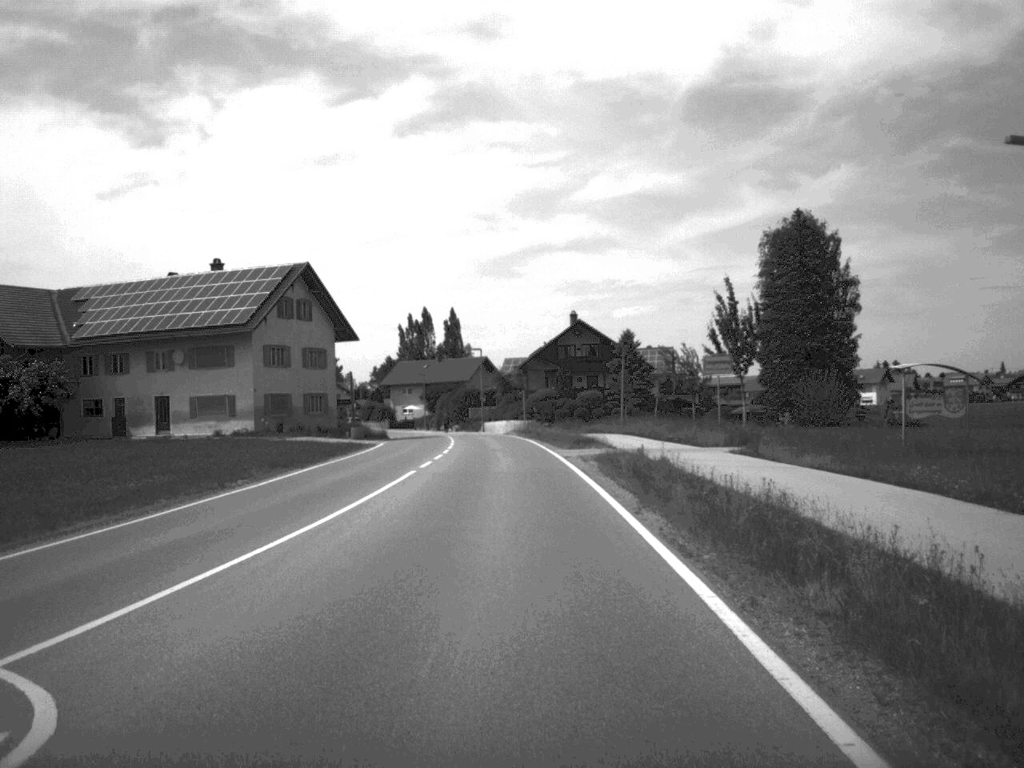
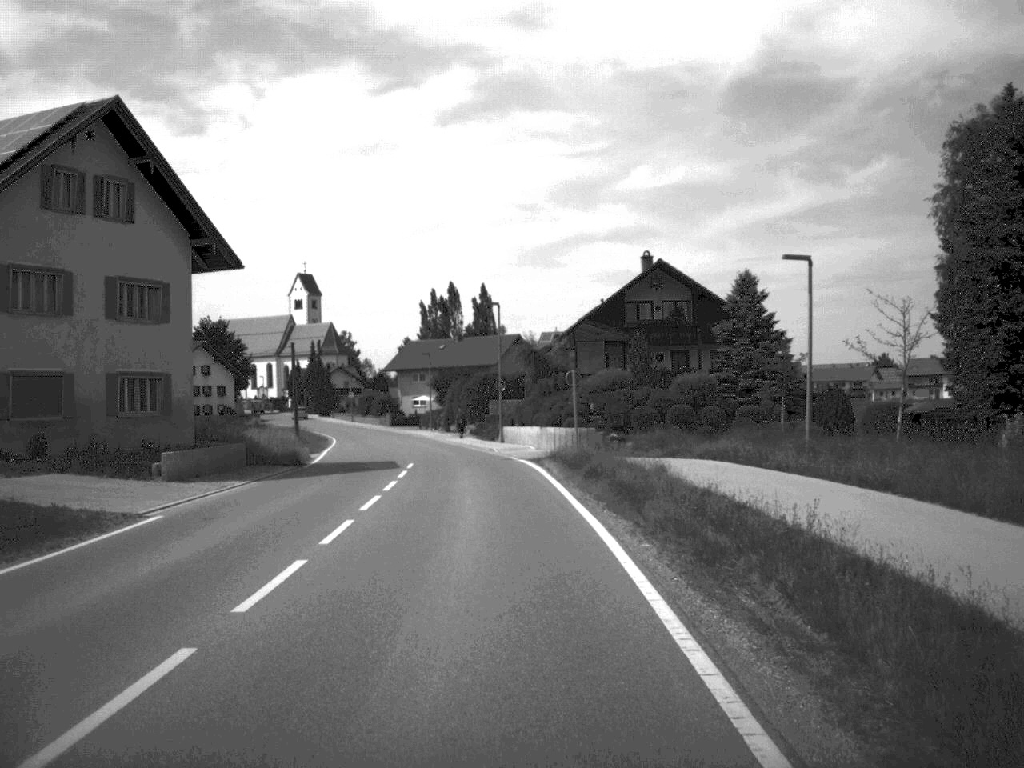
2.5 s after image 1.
(-0.3, +37.9) m; -2°
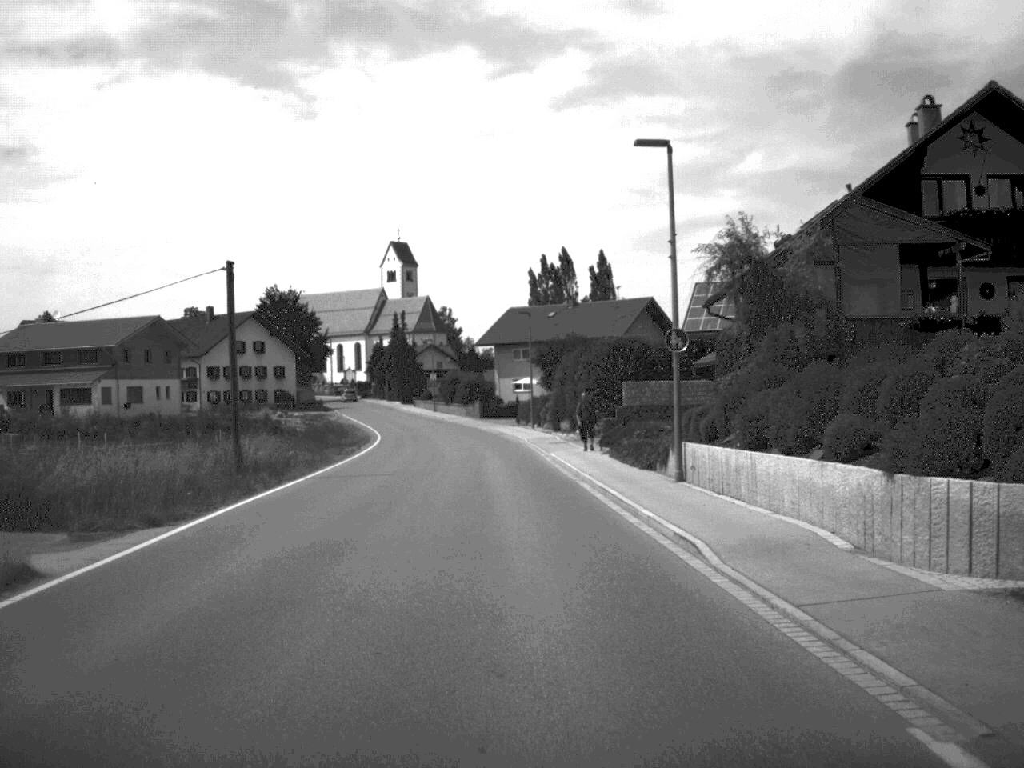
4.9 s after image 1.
(-1.6, +32.9) m; -5°
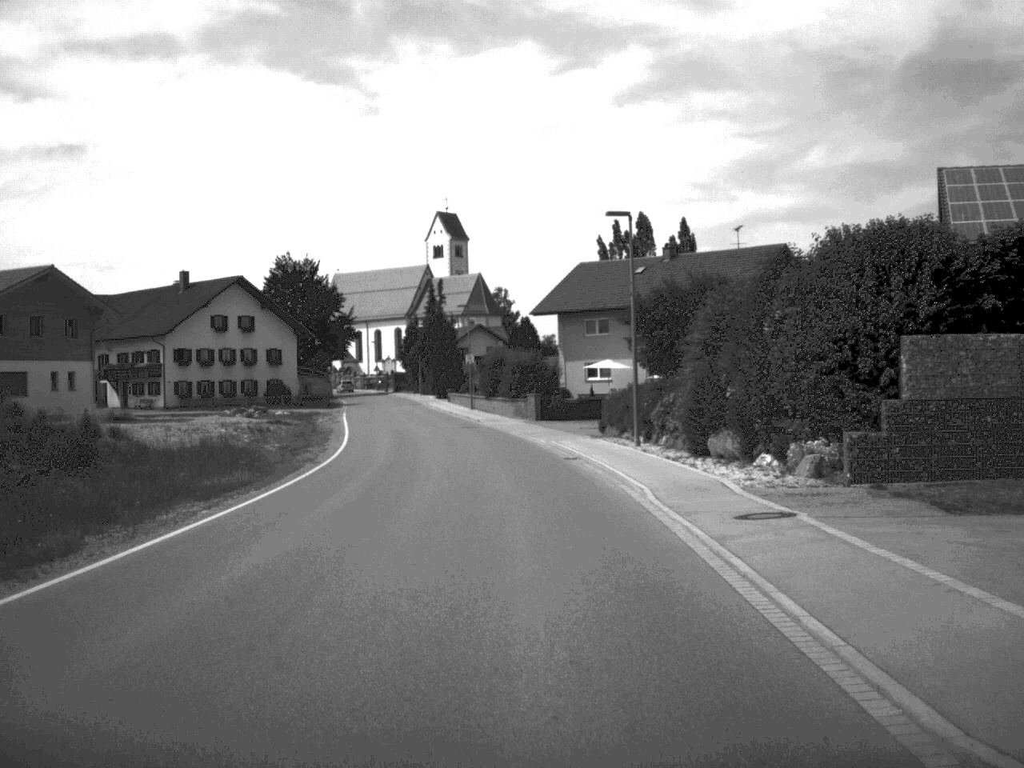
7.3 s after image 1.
(-0.9, +33.5) m; -3°
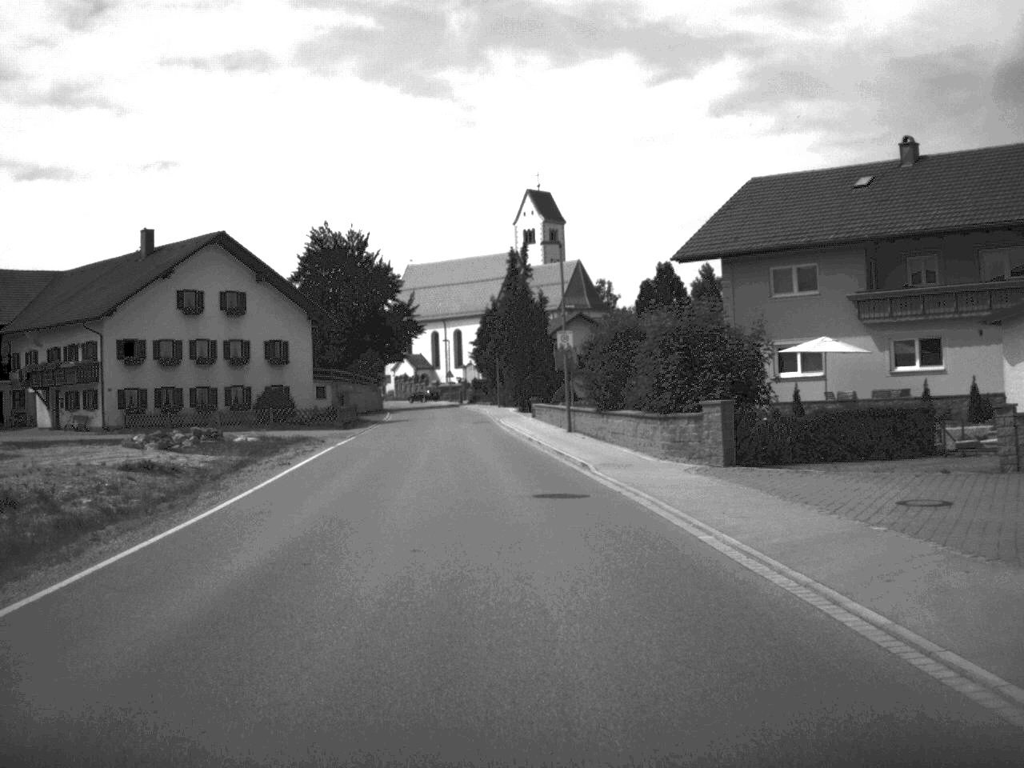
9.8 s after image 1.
(-1.3, +34.4) m; -4°
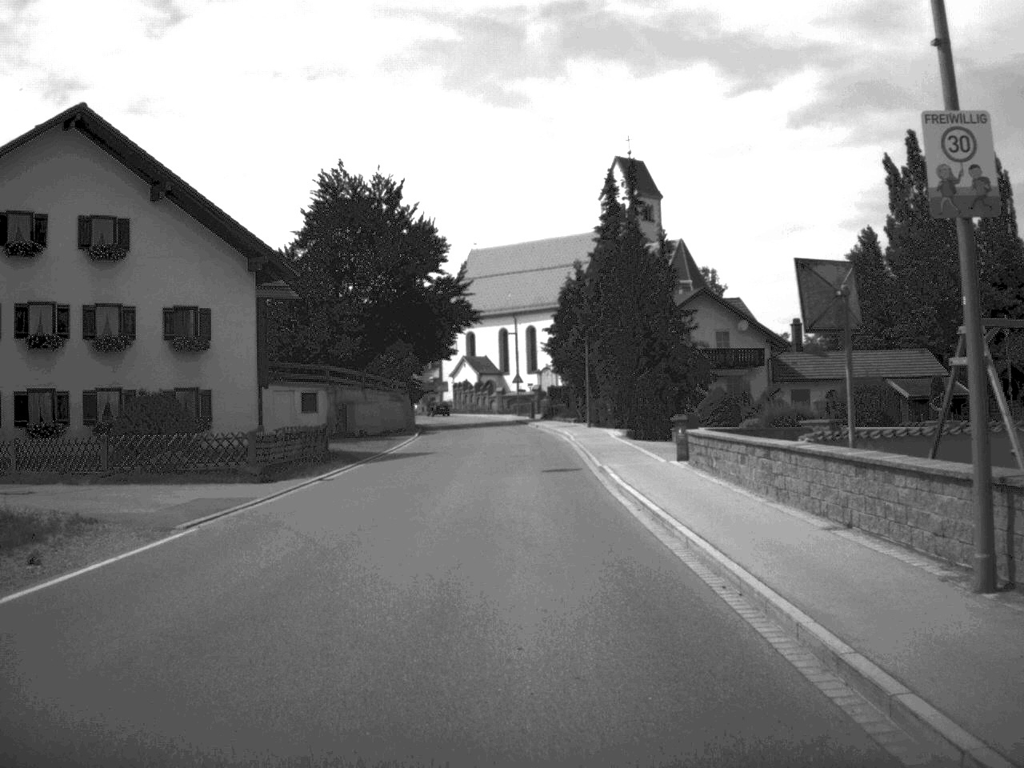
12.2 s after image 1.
(-1.1, +32.6) m; -3°
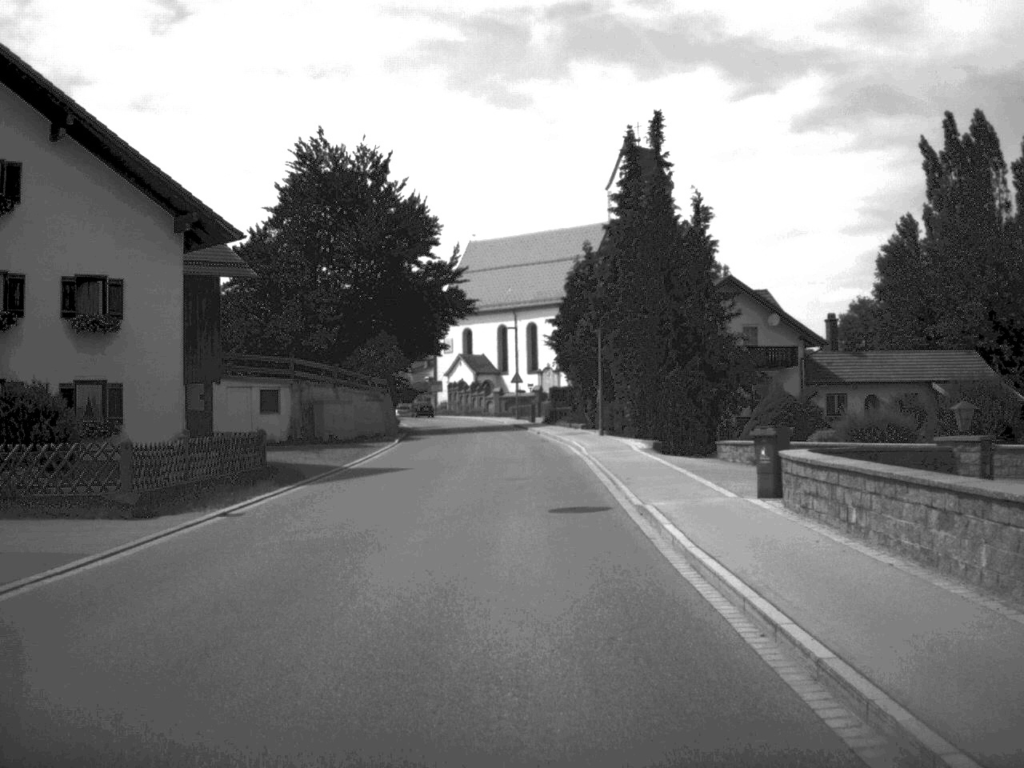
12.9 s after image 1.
(0.0, +9.0) m; 0°
